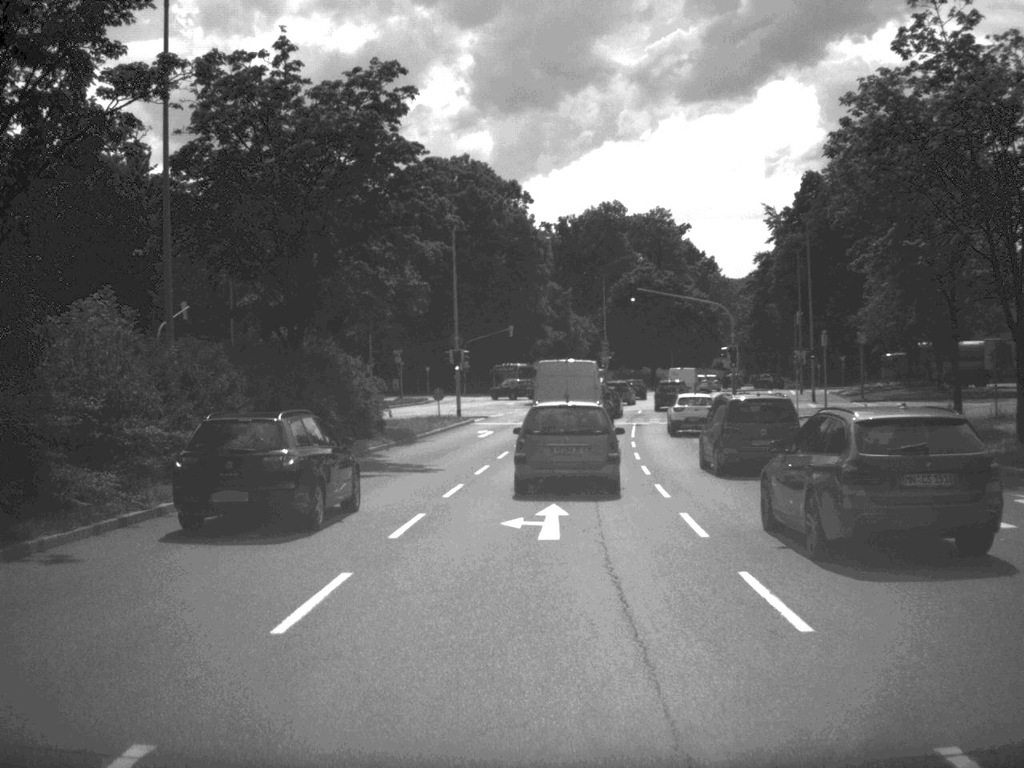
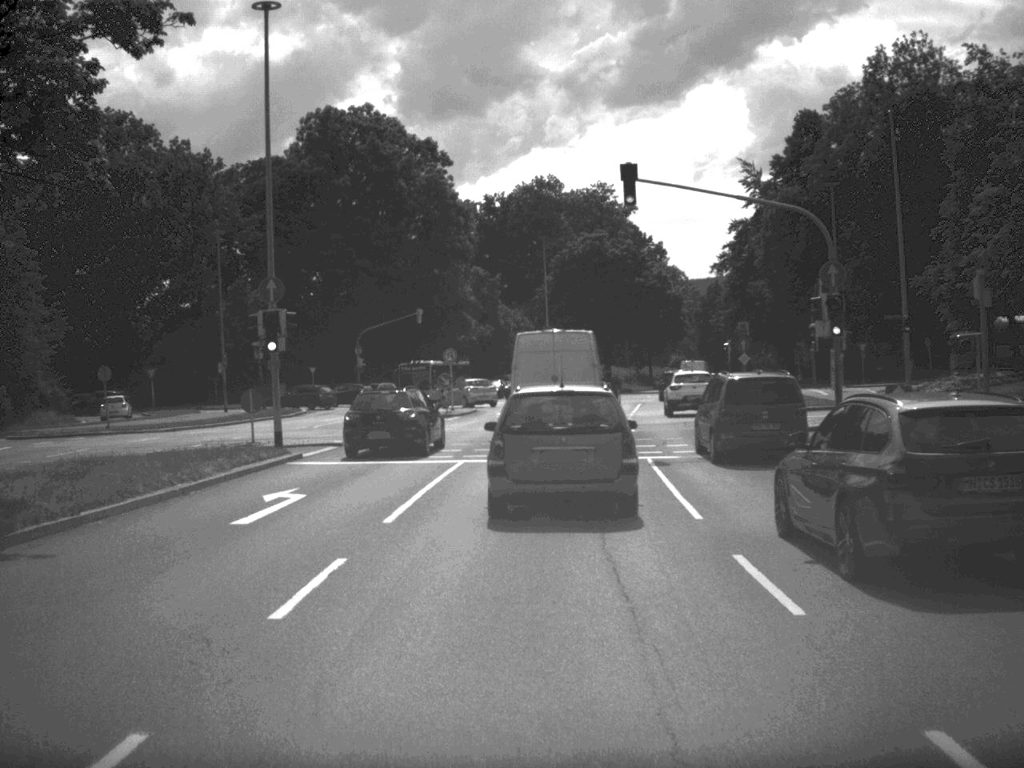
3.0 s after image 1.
(+0.8, +29.3) m; +3°
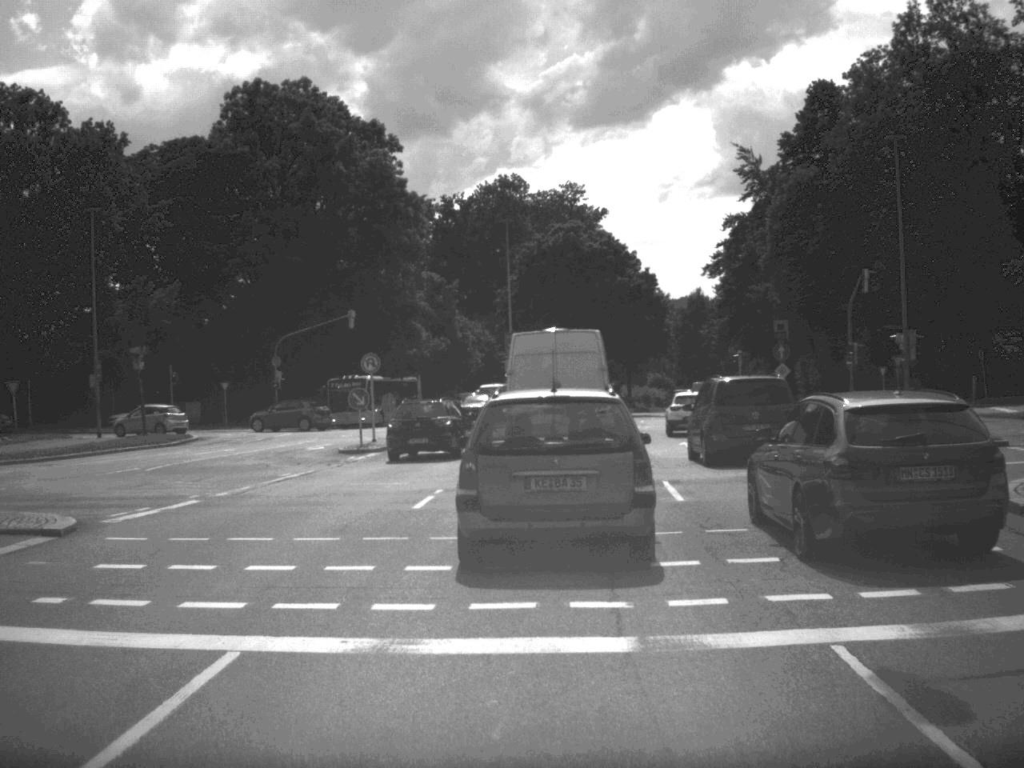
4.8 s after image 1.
(+0.2, +16.7) m; +2°
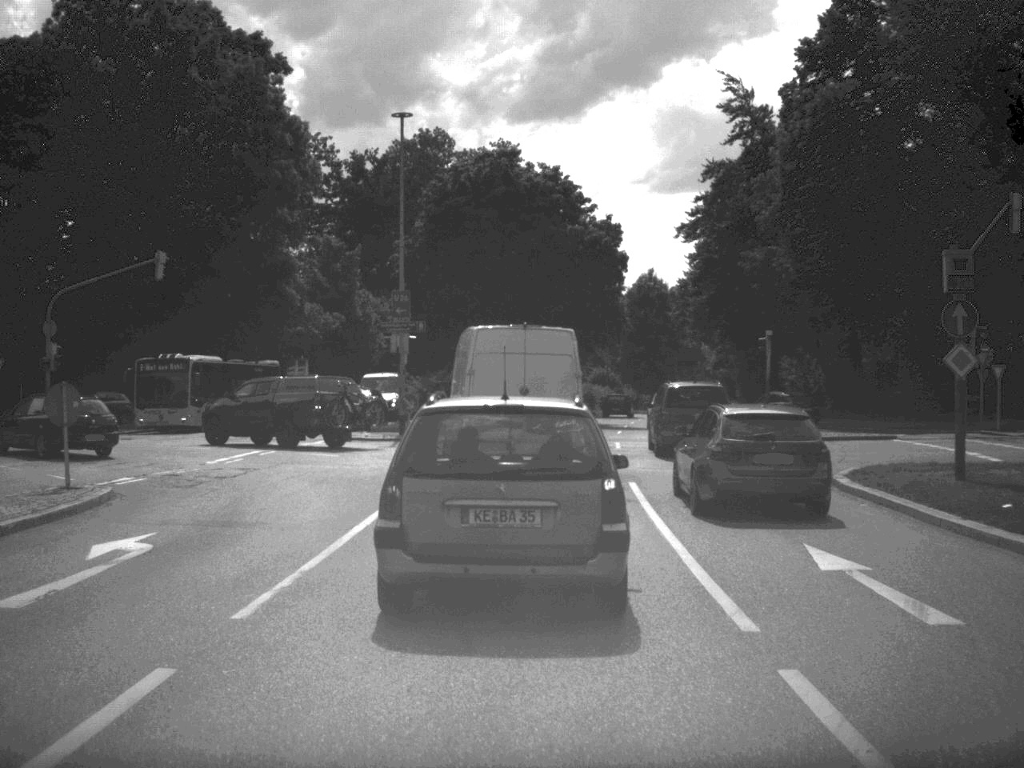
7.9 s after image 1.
(+0.8, +24.1) m; +3°
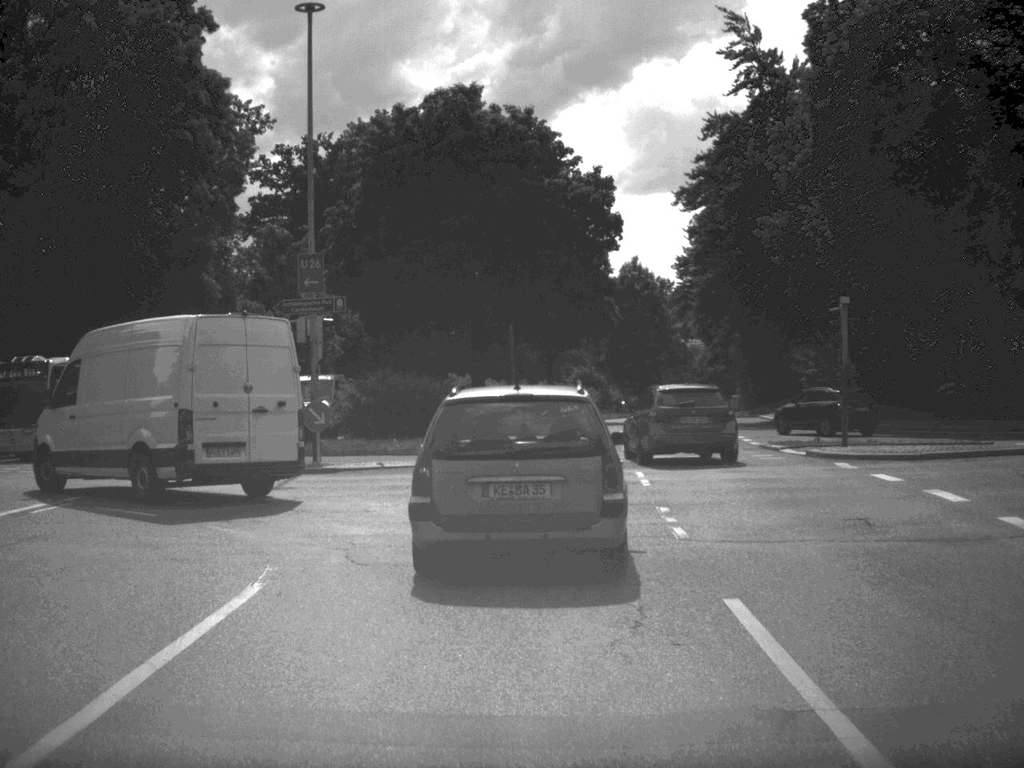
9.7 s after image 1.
(+0.1, +12.4) m; +1°
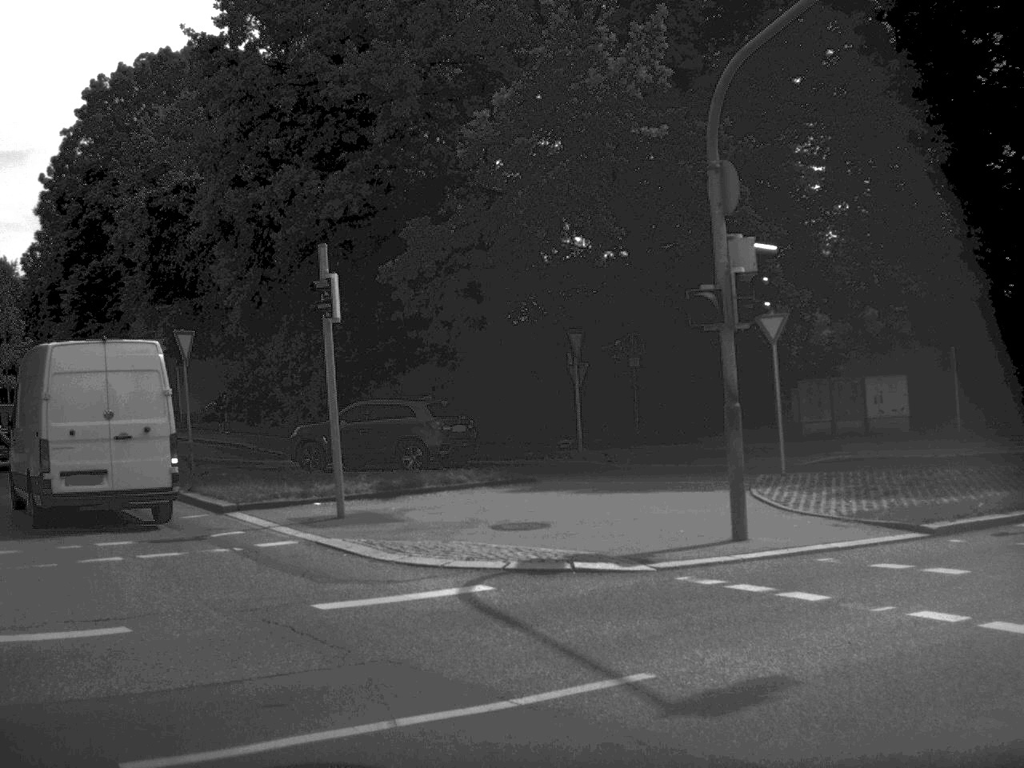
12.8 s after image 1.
(-7.2, +20.7) m; -53°
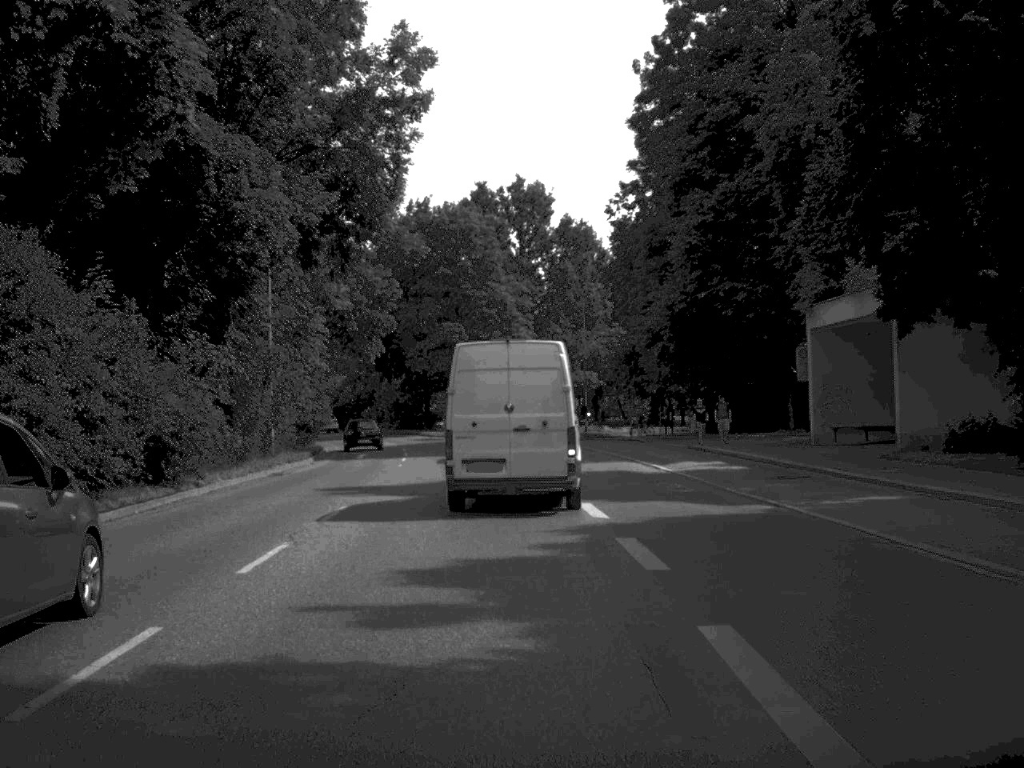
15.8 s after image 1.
(-10.5, +28.7) m; -26°
